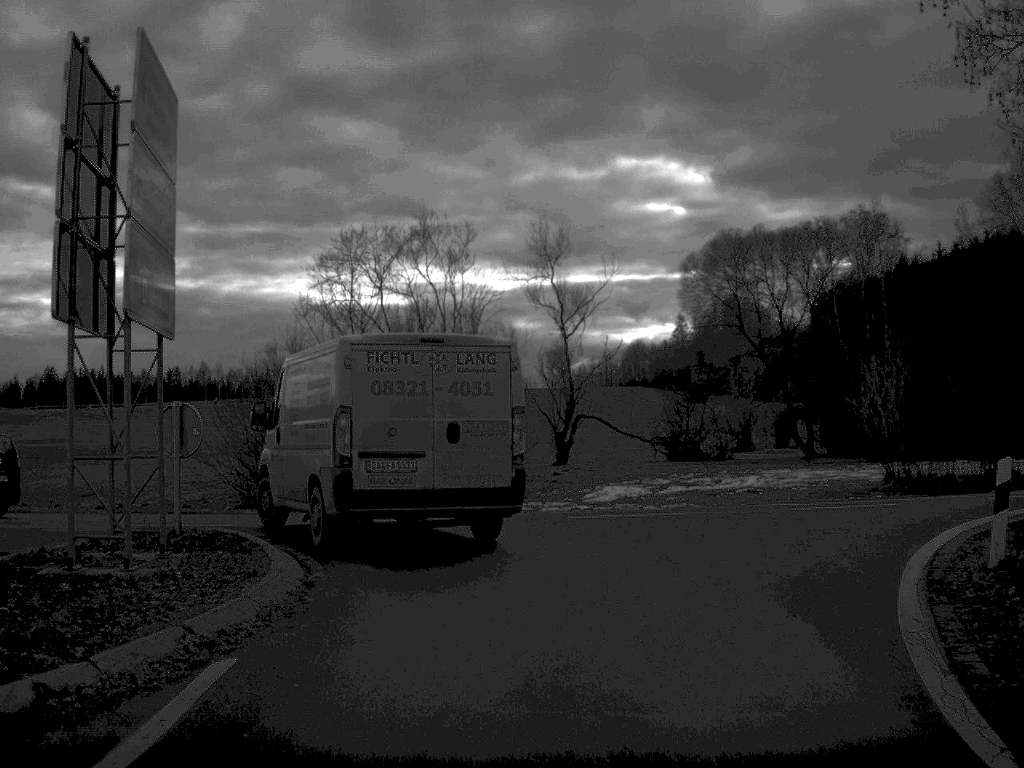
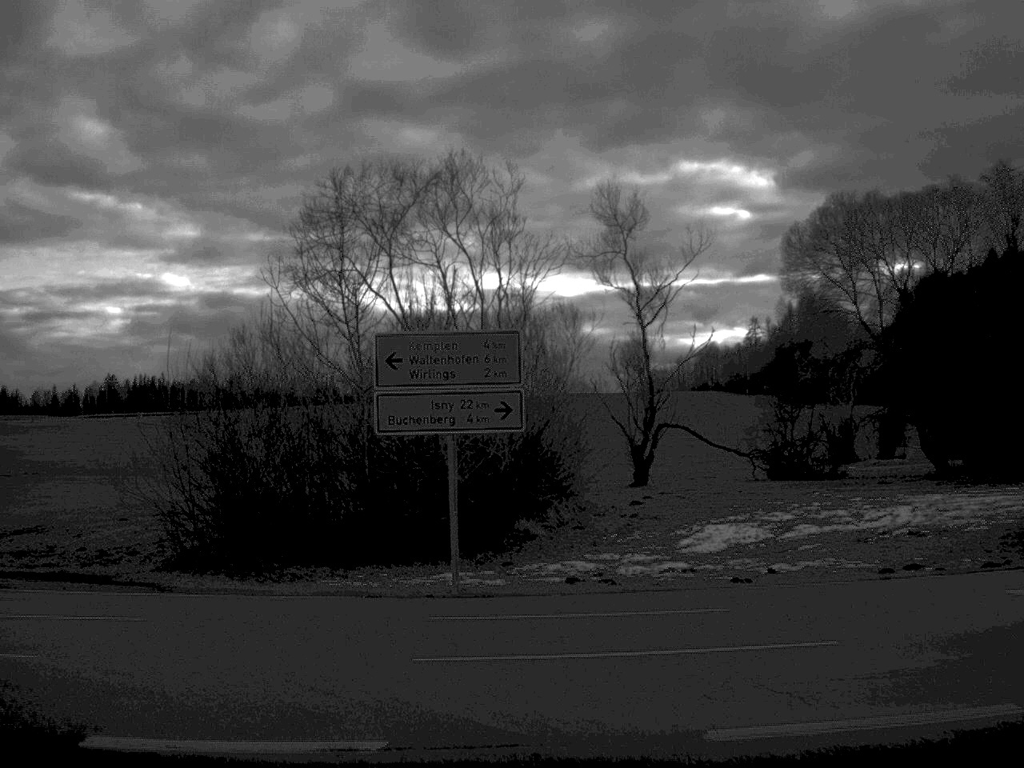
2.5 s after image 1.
(+0.1, +10.9) m; -4°
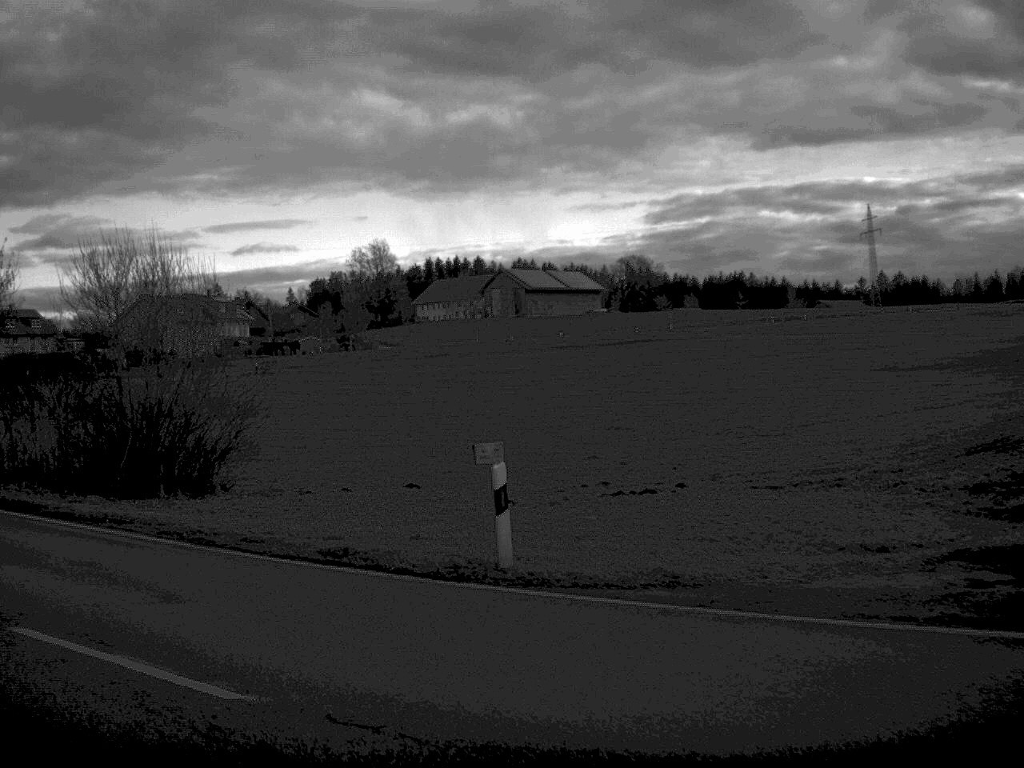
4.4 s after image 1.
(-3.2, +9.0) m; -42°
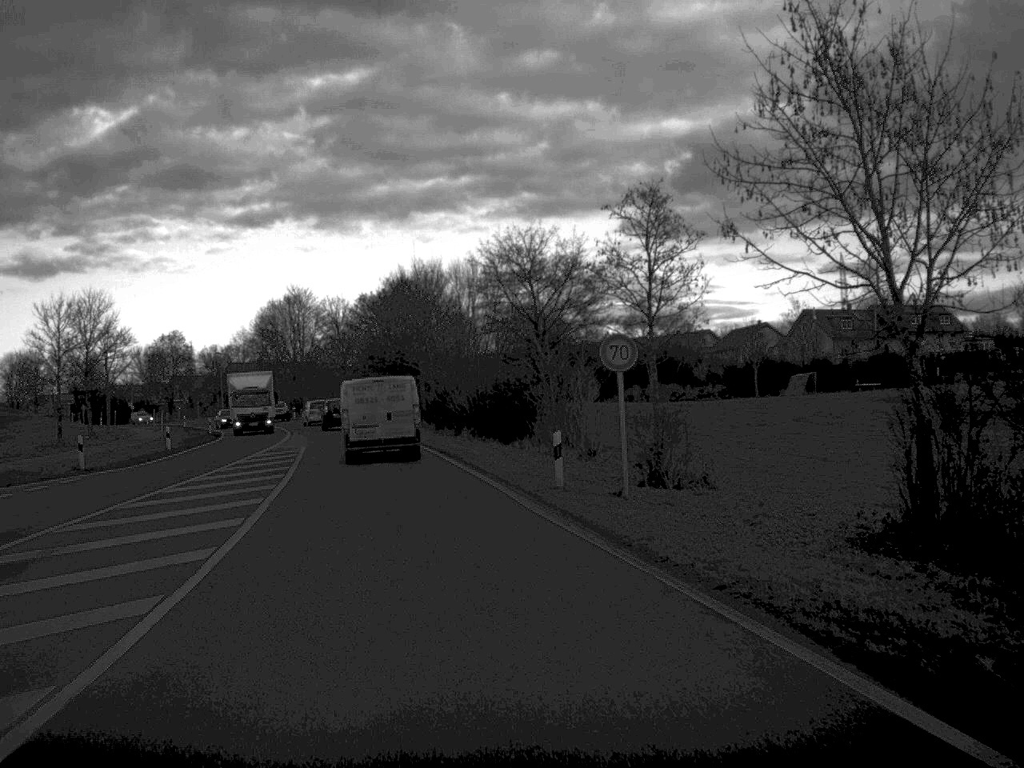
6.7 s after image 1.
(-6.6, +15.1) m; -40°
